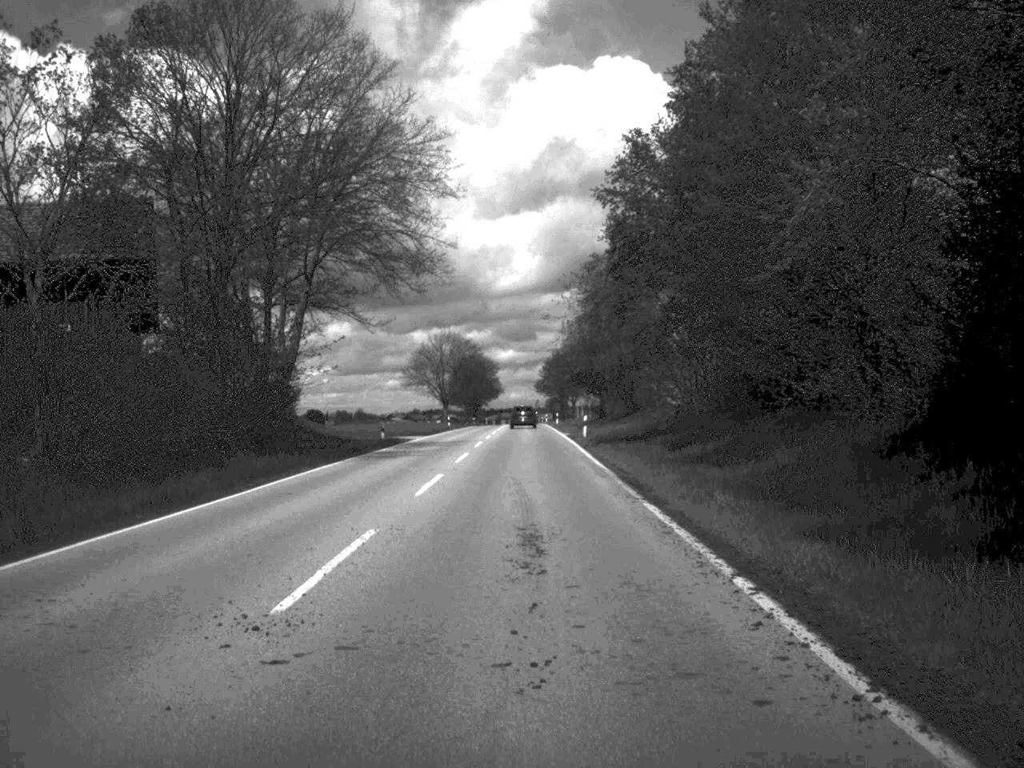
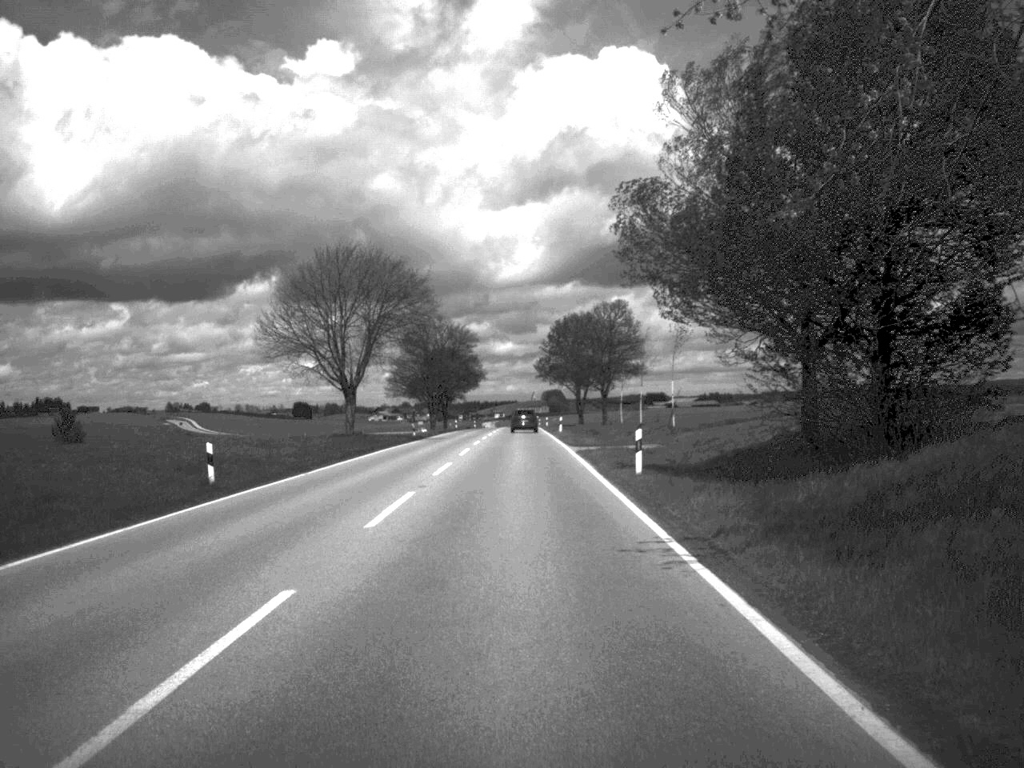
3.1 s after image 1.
(-0.1, +77.3) m; 0°
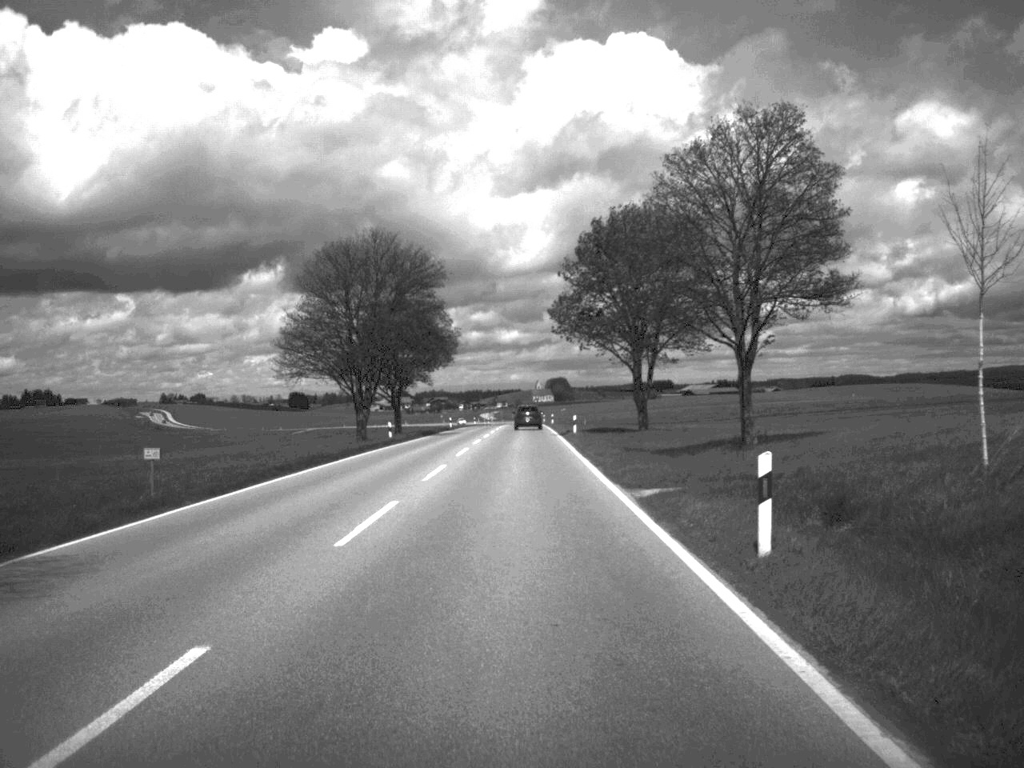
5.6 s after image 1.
(-0.3, +63.0) m; 0°
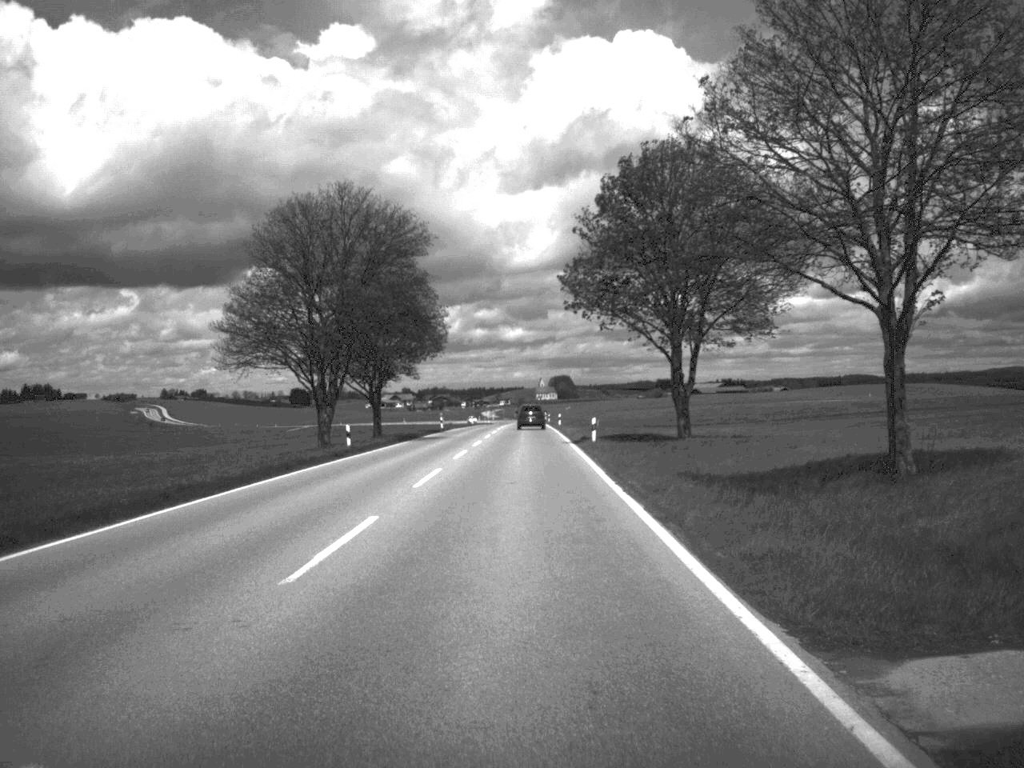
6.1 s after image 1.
(0.0, +15.1) m; 0°
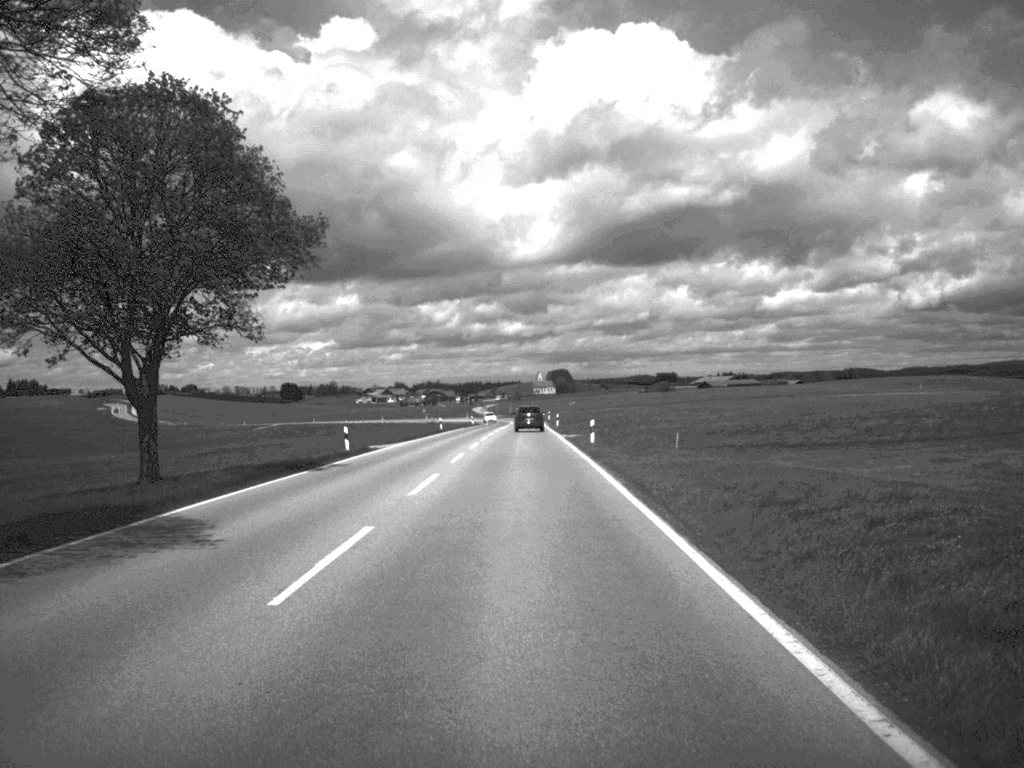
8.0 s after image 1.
(-0.1, +49.5) m; 0°
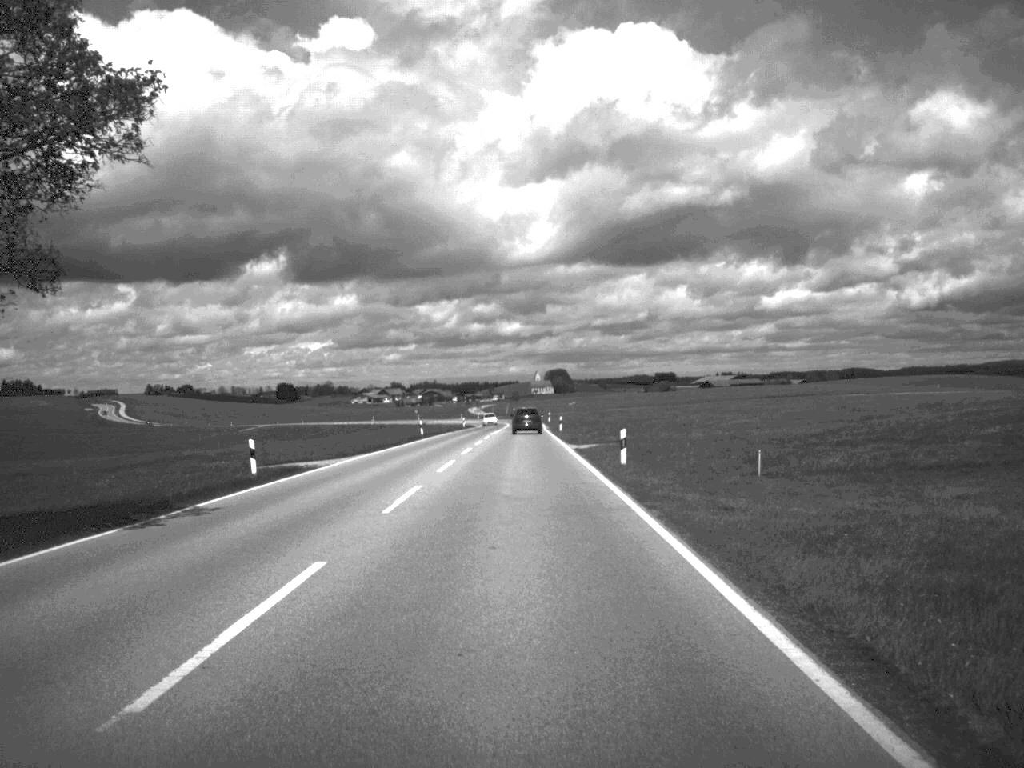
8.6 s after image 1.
(0.0, +15.5) m; 0°
